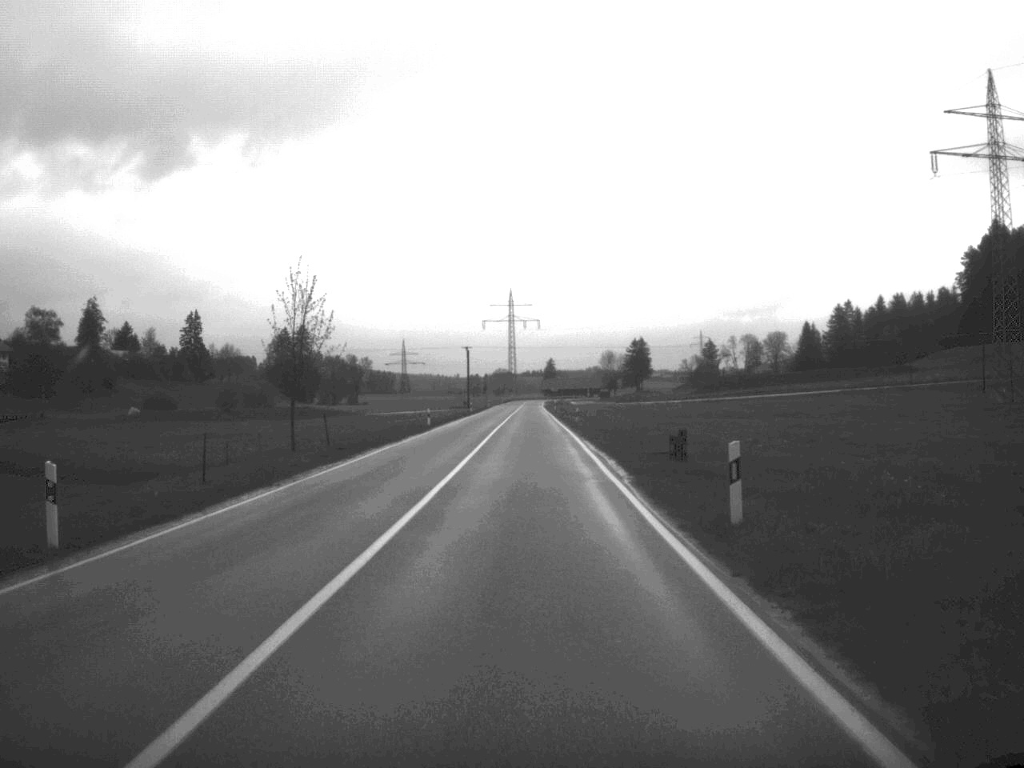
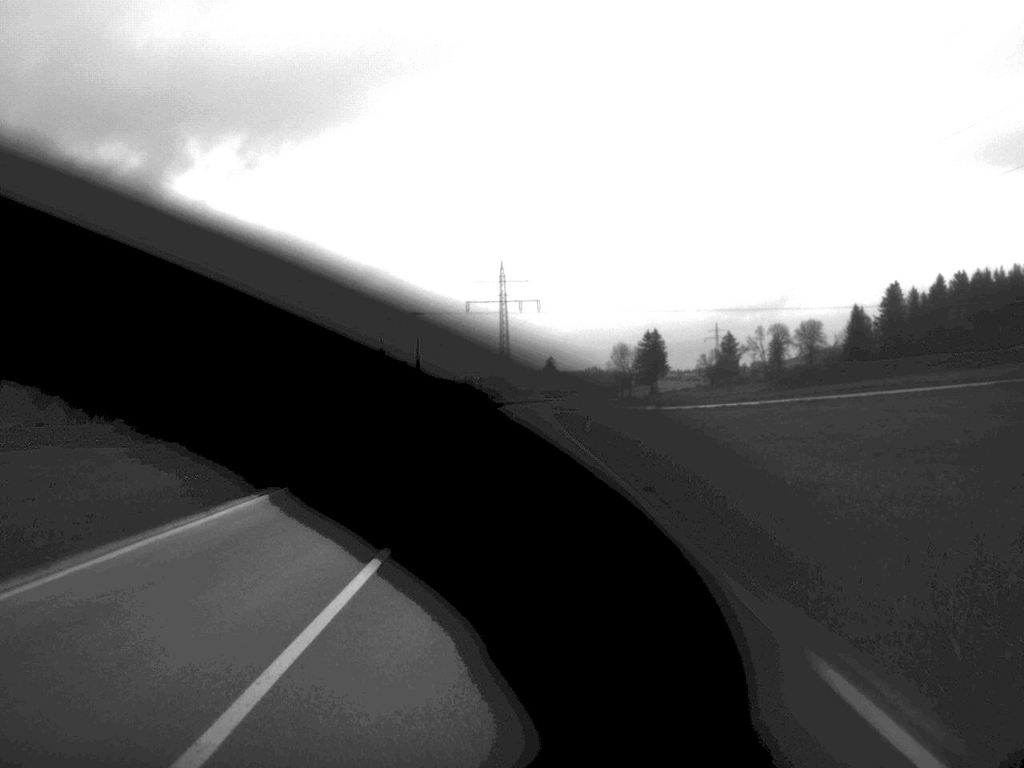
(+0.1, +67.3) m; 0°
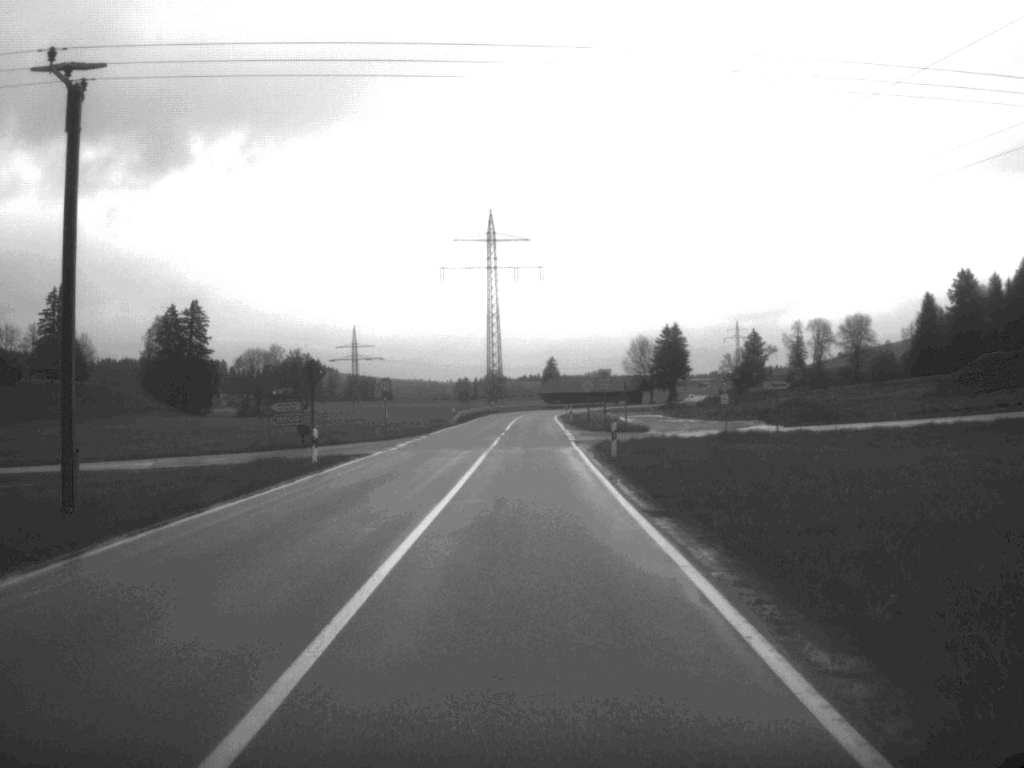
(+0.1, +66.0) m; 0°
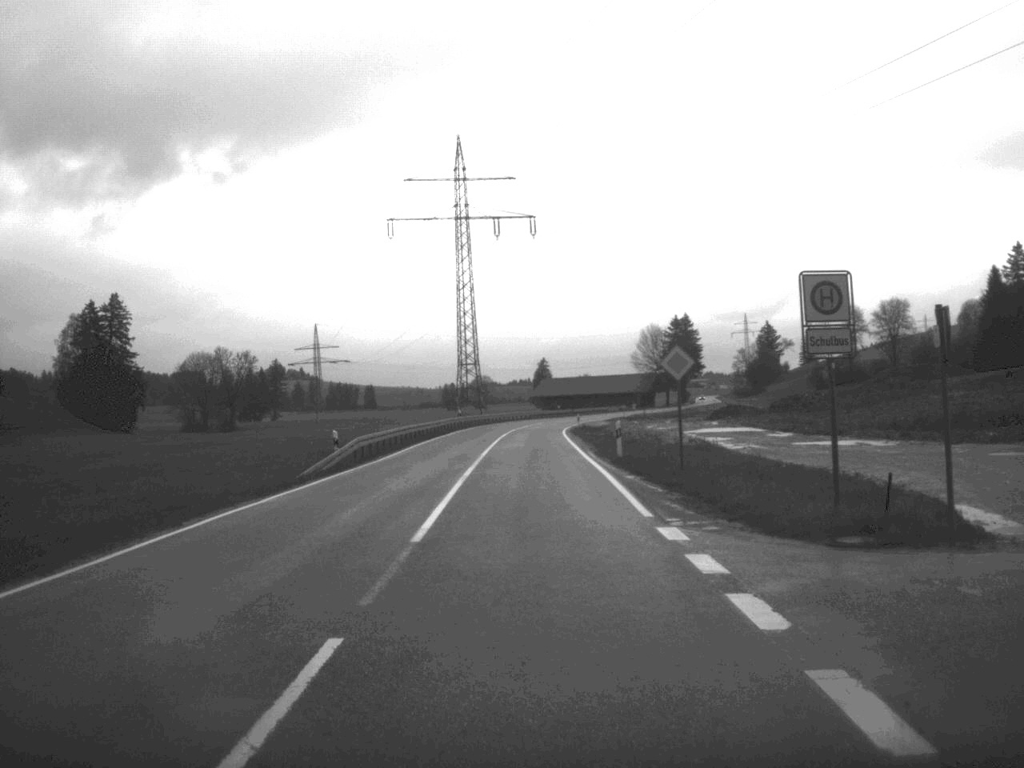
(+0.1, +49.9) m; 0°
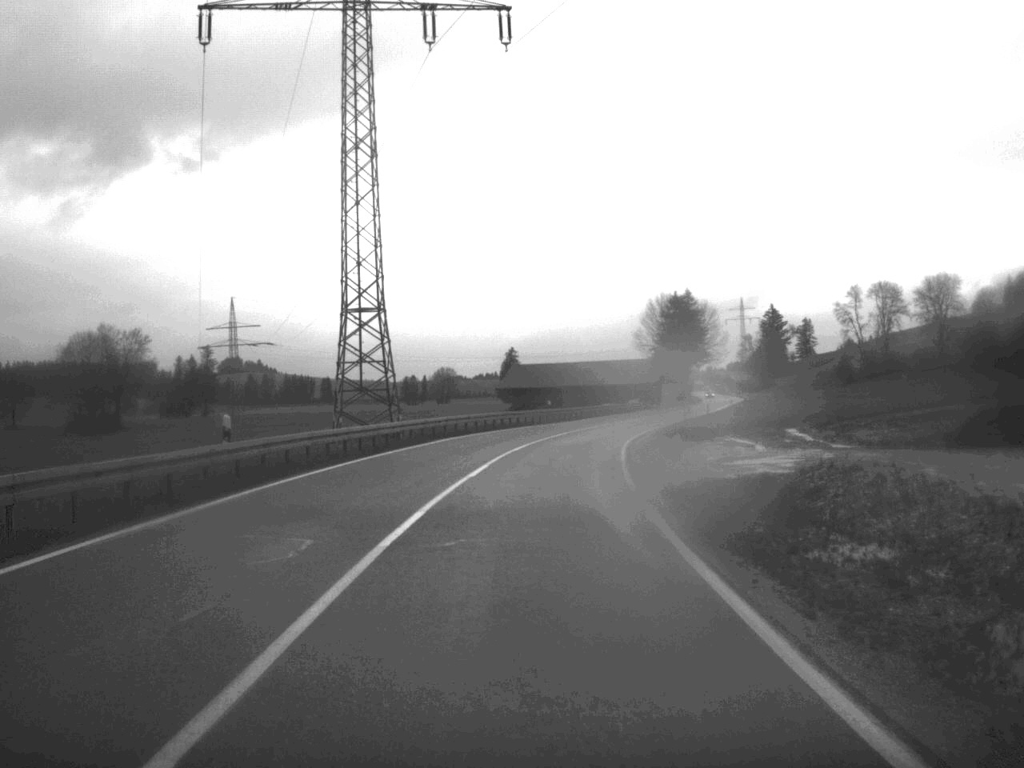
(+0.2, +62.0) m; +1°
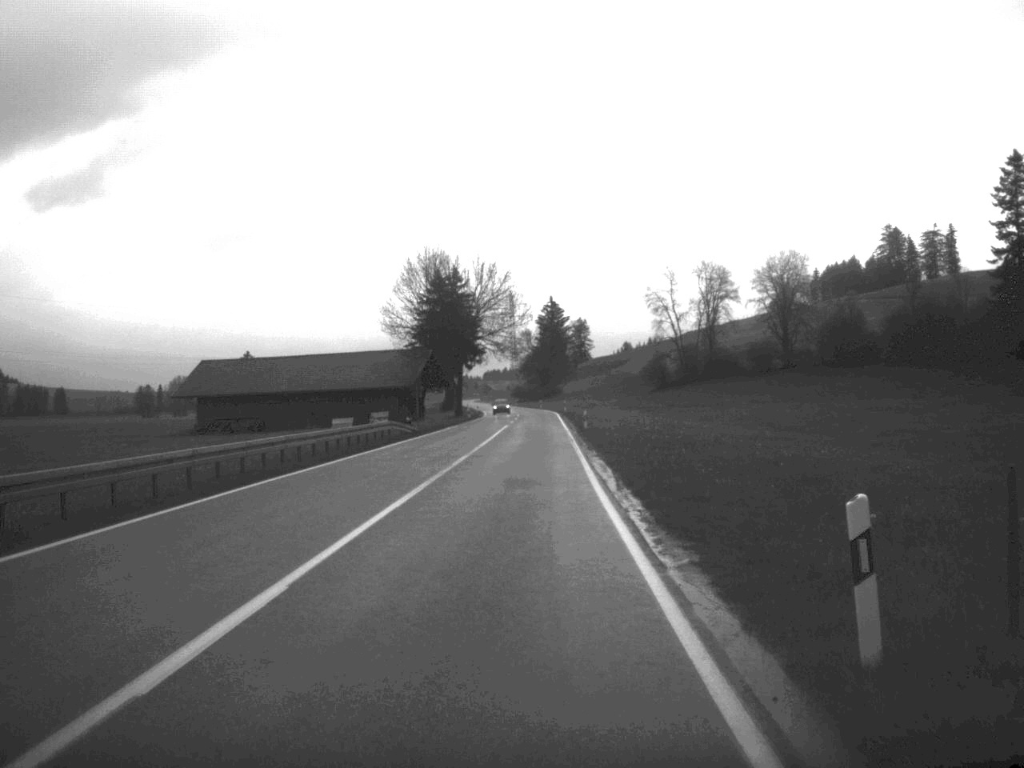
(+5.9, +64.5) m; +11°
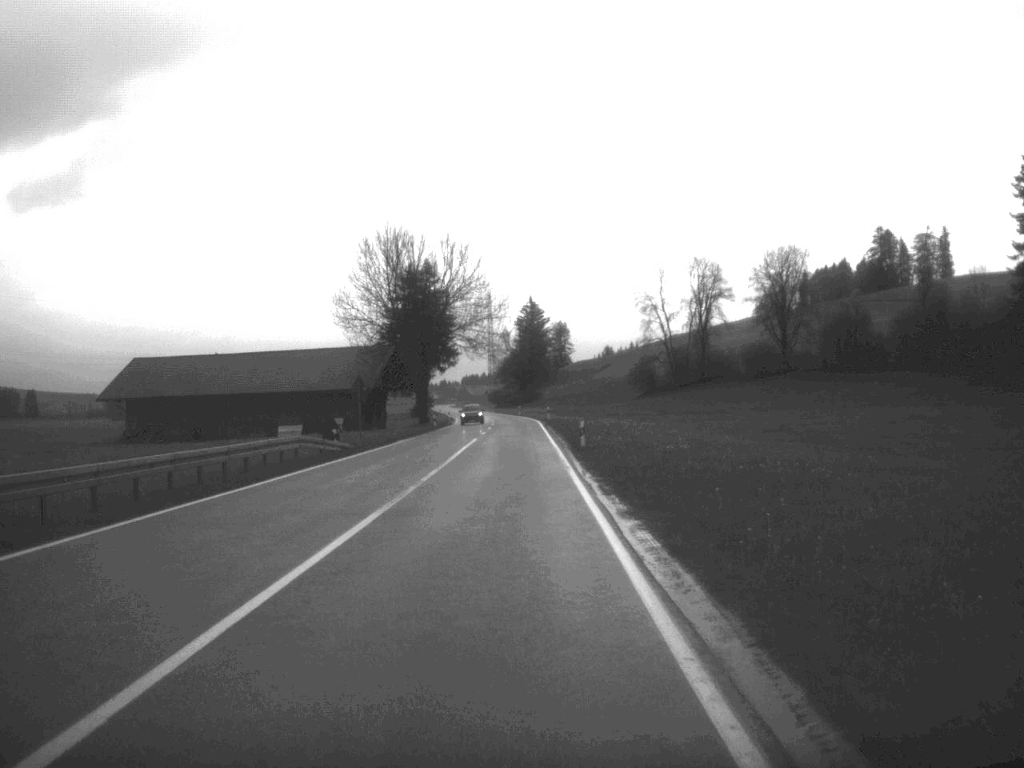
(+0.1, +16.1) m; +1°
